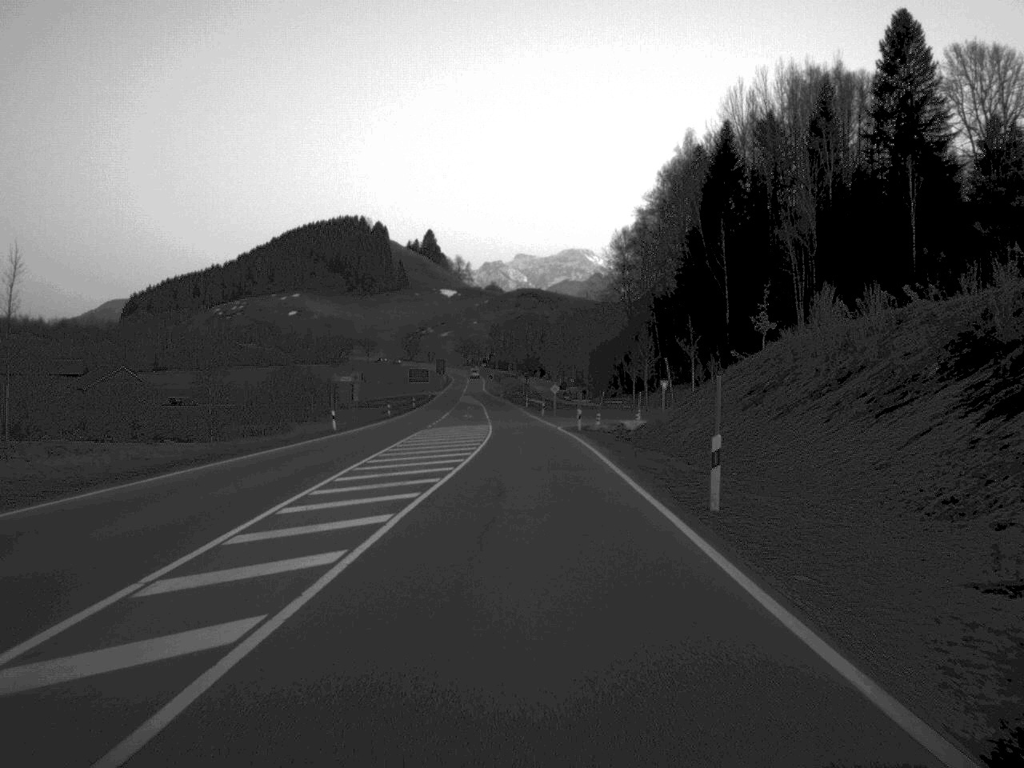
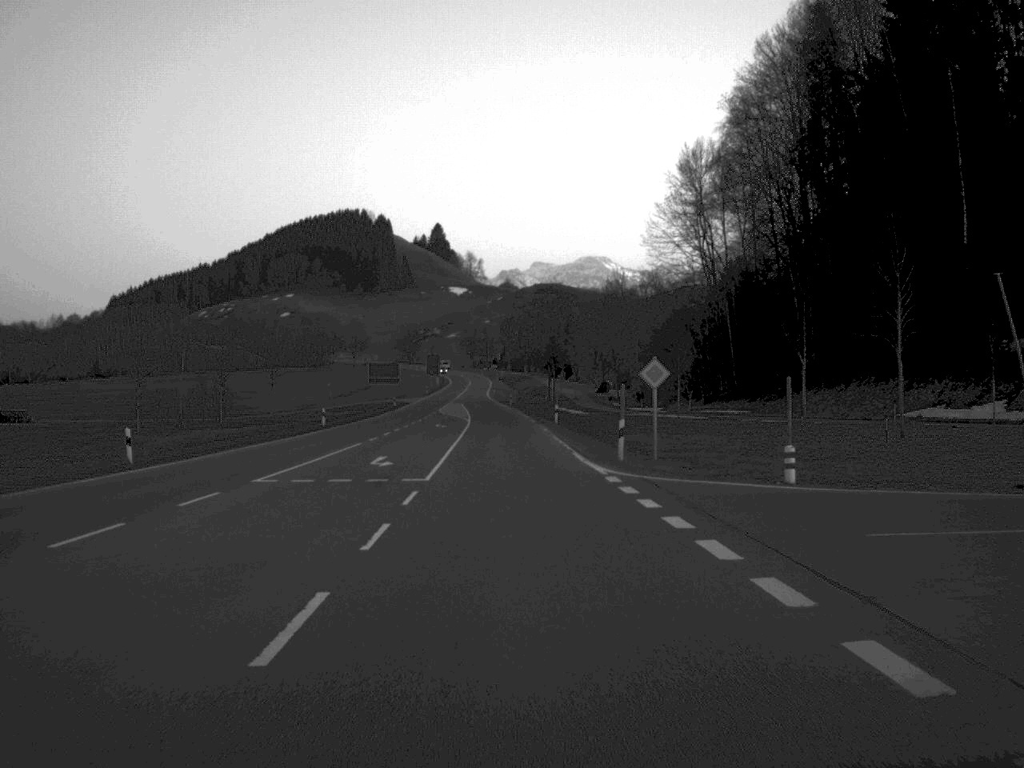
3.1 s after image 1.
(-0.5, +72.5) m; -1°
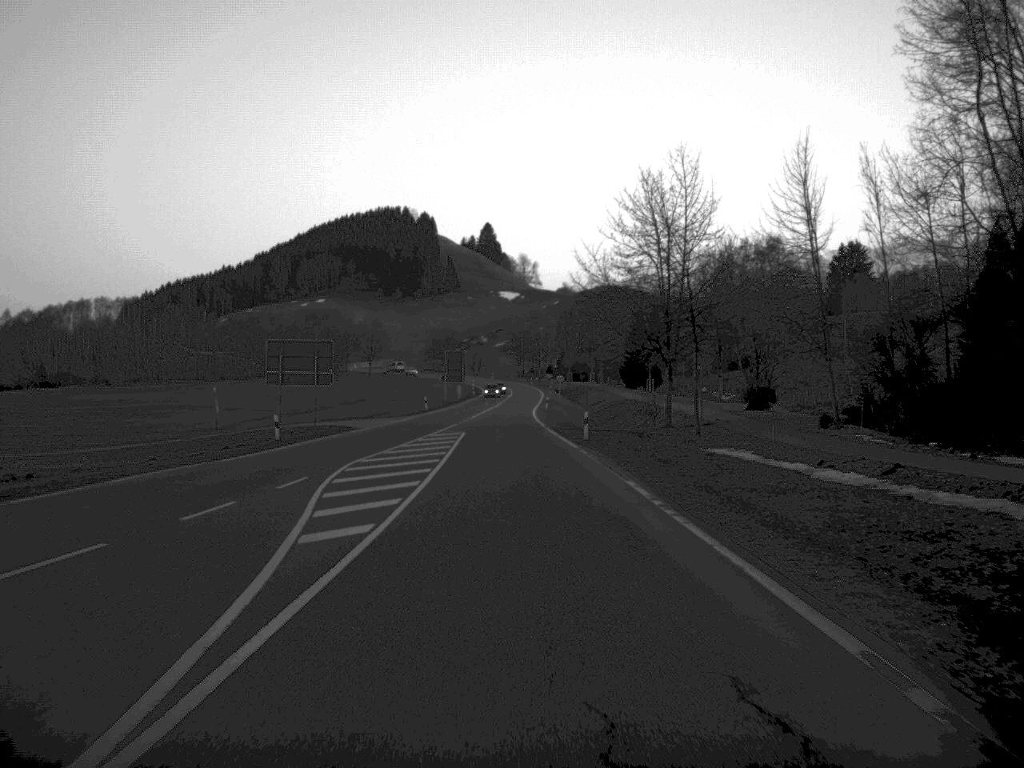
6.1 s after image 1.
(-1.4, +74.1) m; -2°
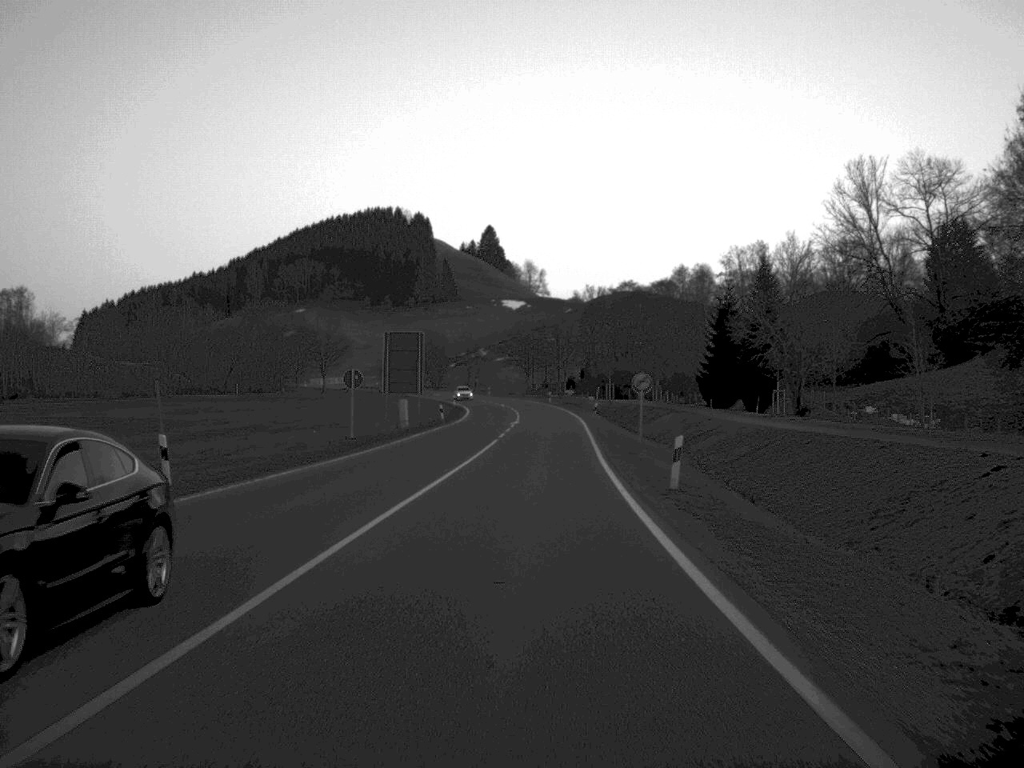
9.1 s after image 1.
(-0.7, +71.7) m; 0°
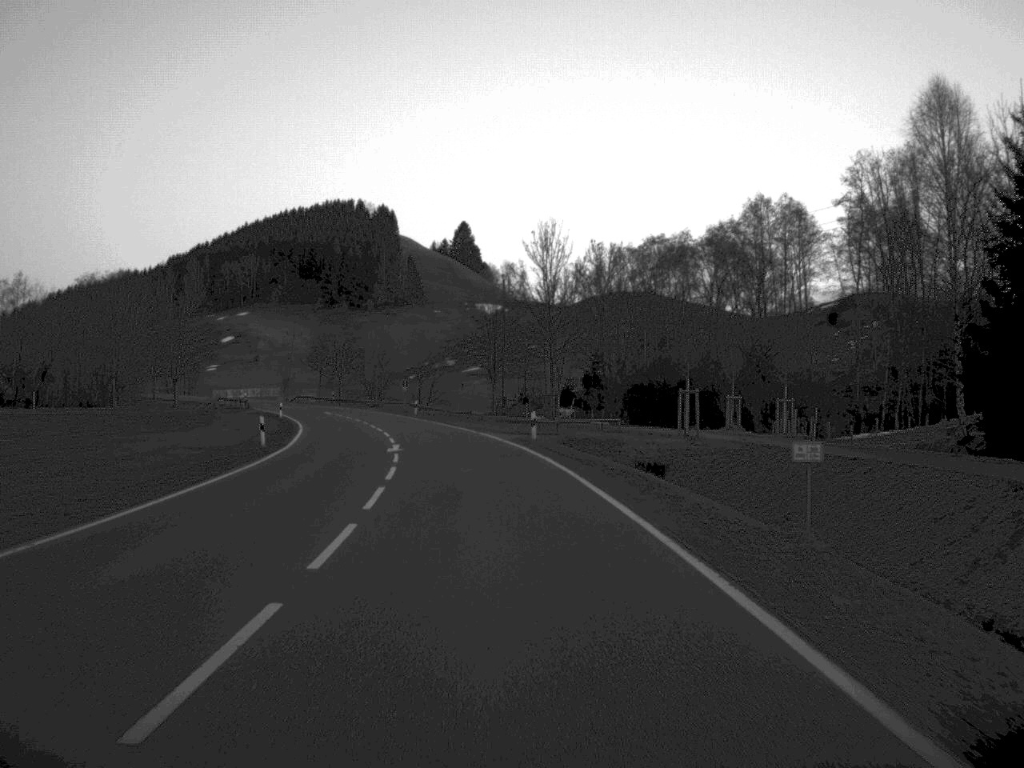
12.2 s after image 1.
(+1.4, +72.7) m; +1°
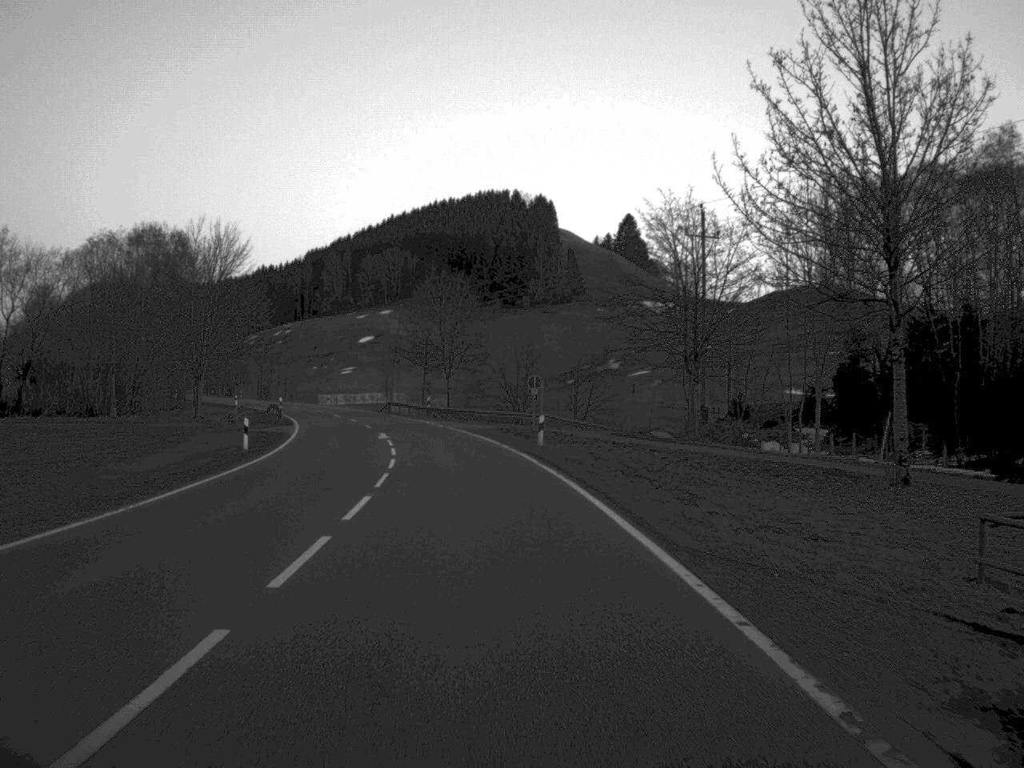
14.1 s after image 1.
(-2.5, +43.0) m; -7°
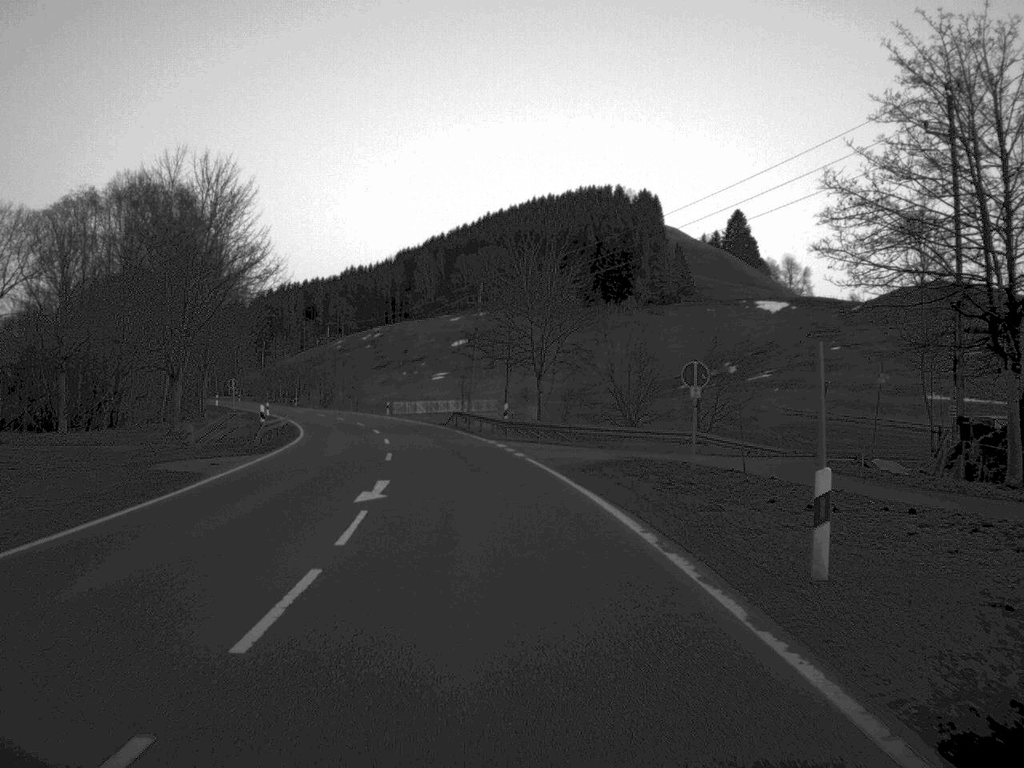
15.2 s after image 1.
(-1.0, +26.6) m; -5°
